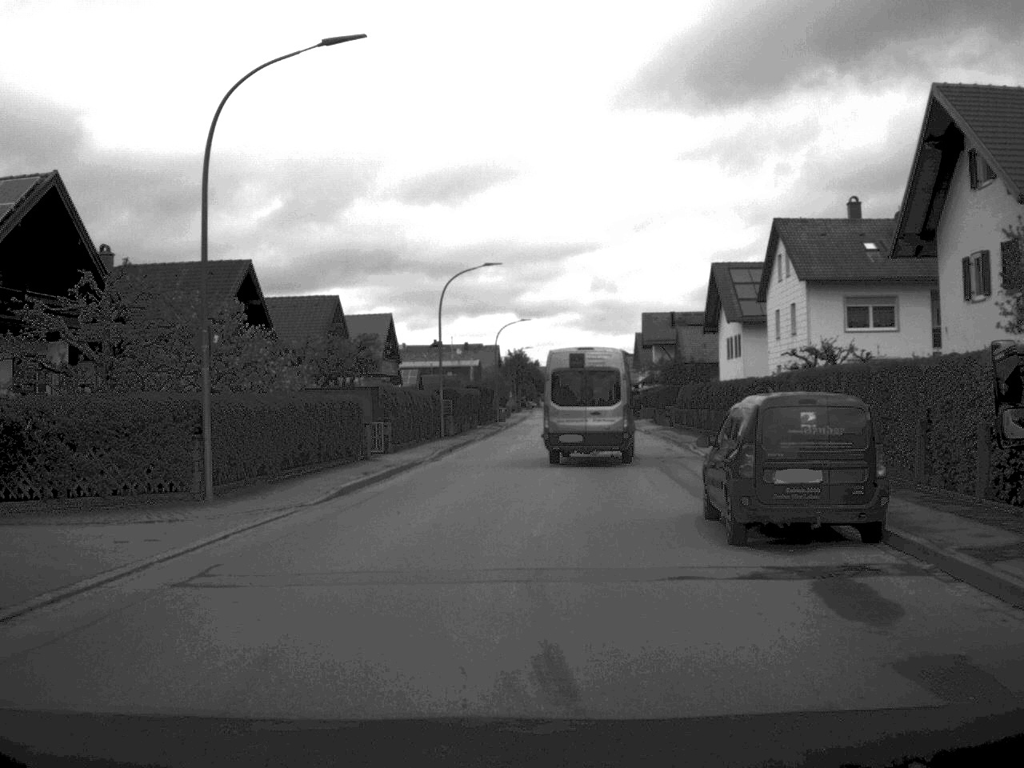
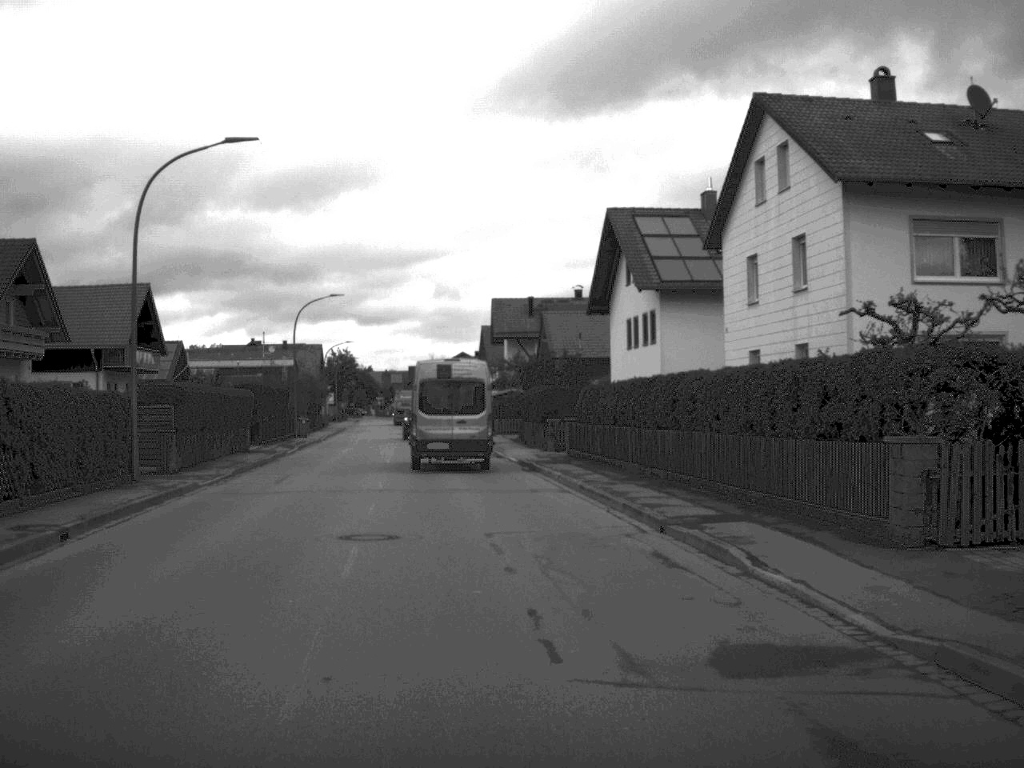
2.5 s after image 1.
(+1.1, +26.0) m; +7°
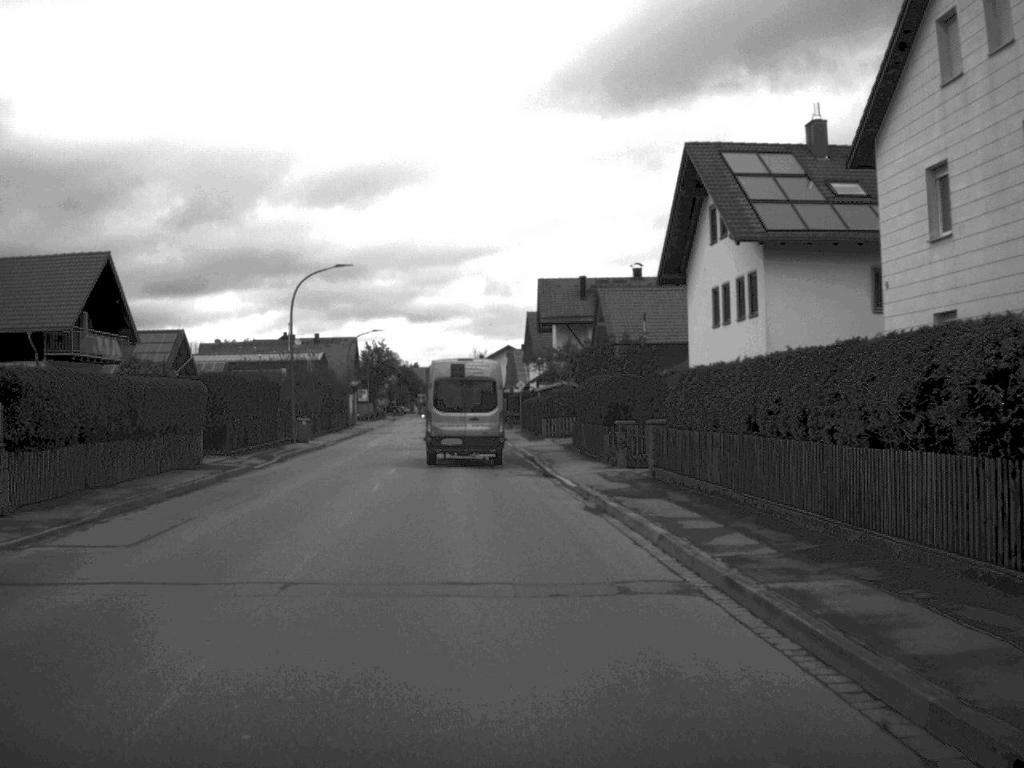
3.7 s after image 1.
(-0.2, +13.0) m; -2°
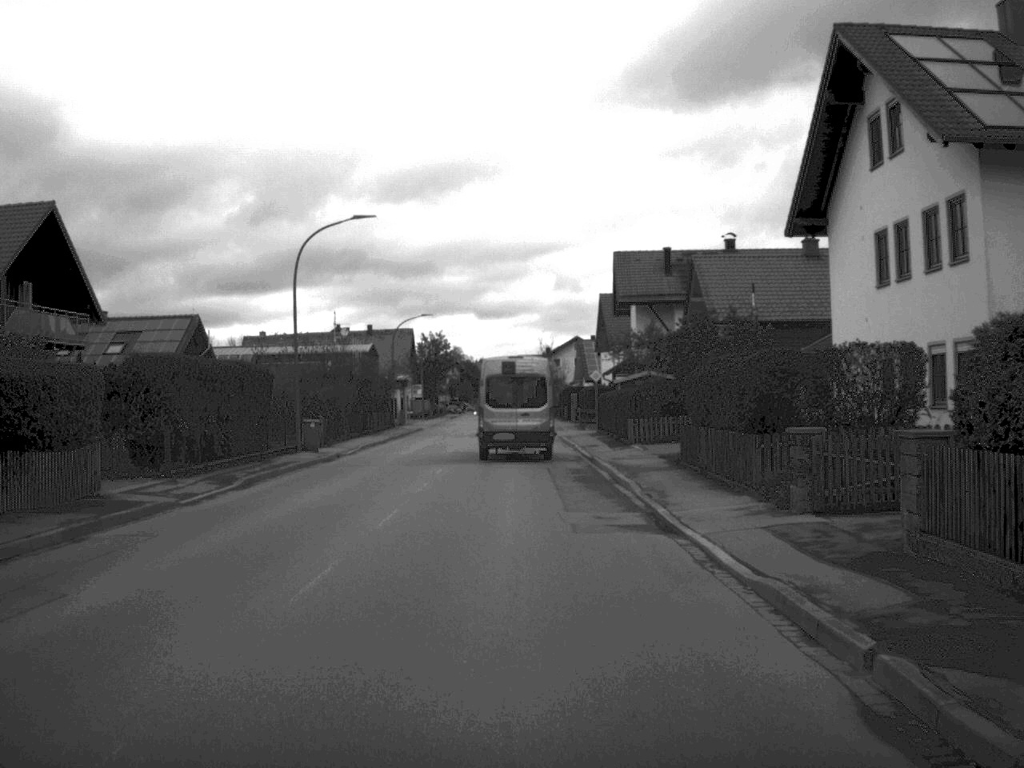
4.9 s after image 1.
(-0.4, +13.1) m; -3°
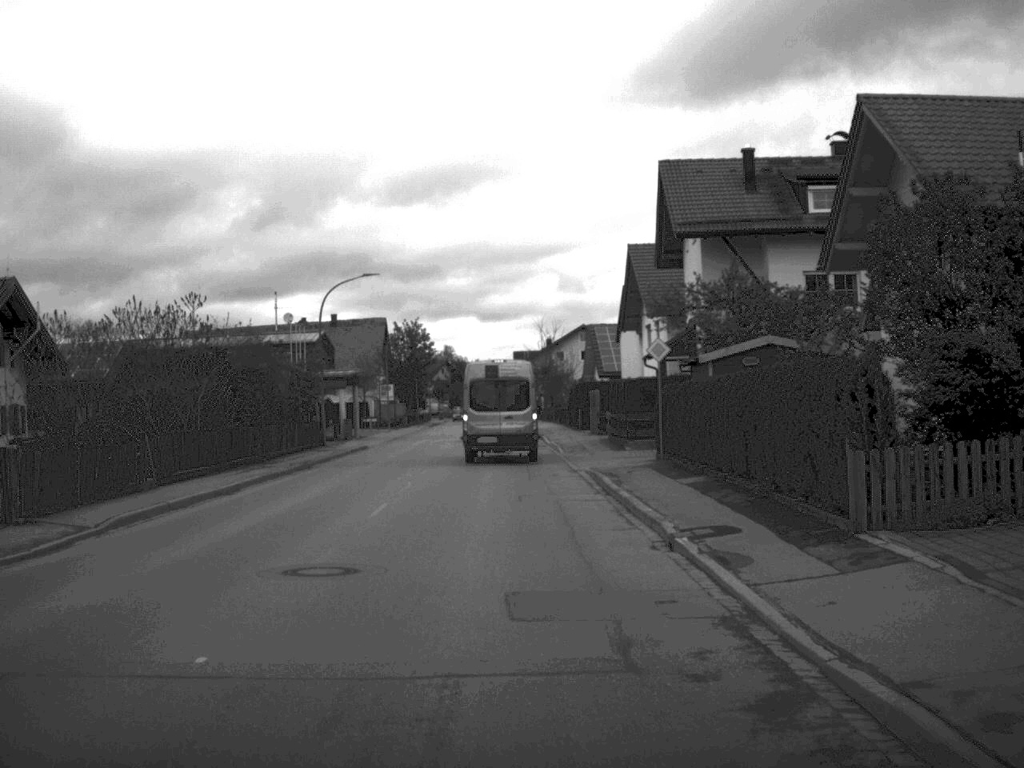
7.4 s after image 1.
(0.0, +27.7) m; 0°
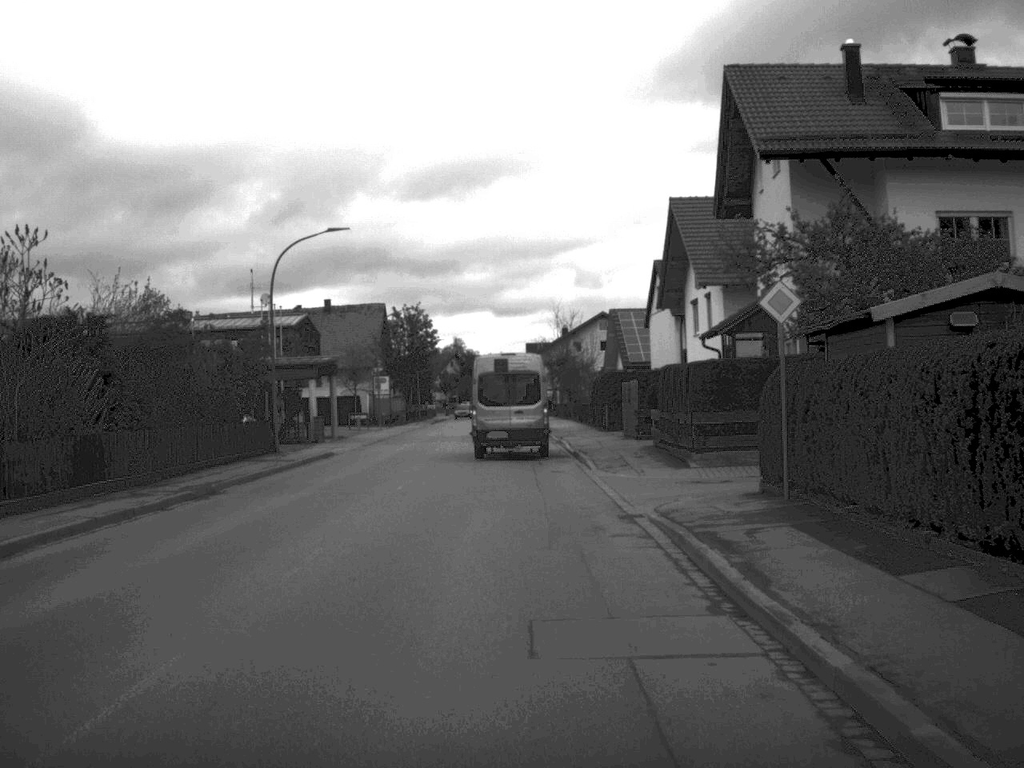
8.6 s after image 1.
(-0.1, +12.8) m; -1°
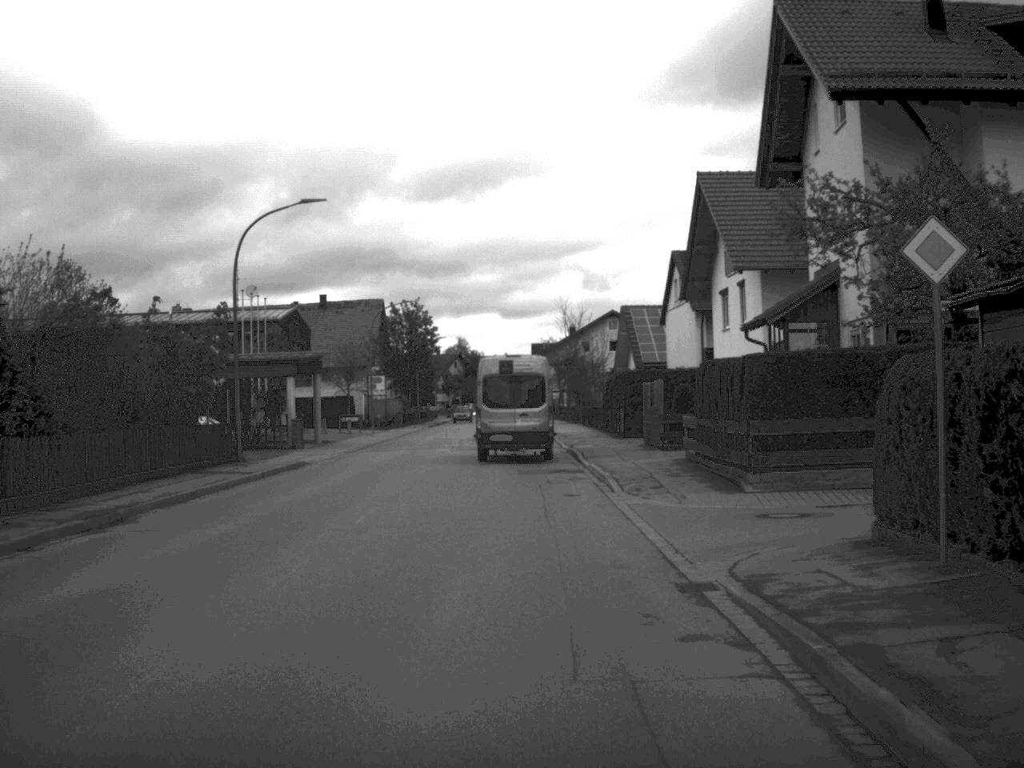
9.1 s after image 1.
(0.0, +6.1) m; 0°
